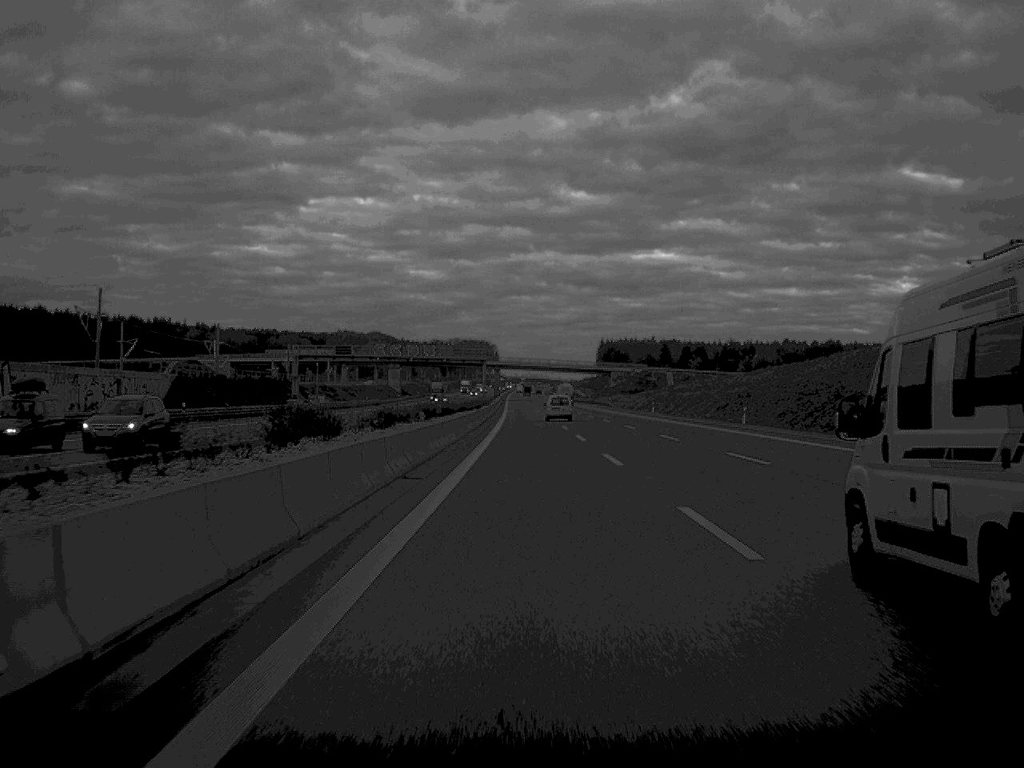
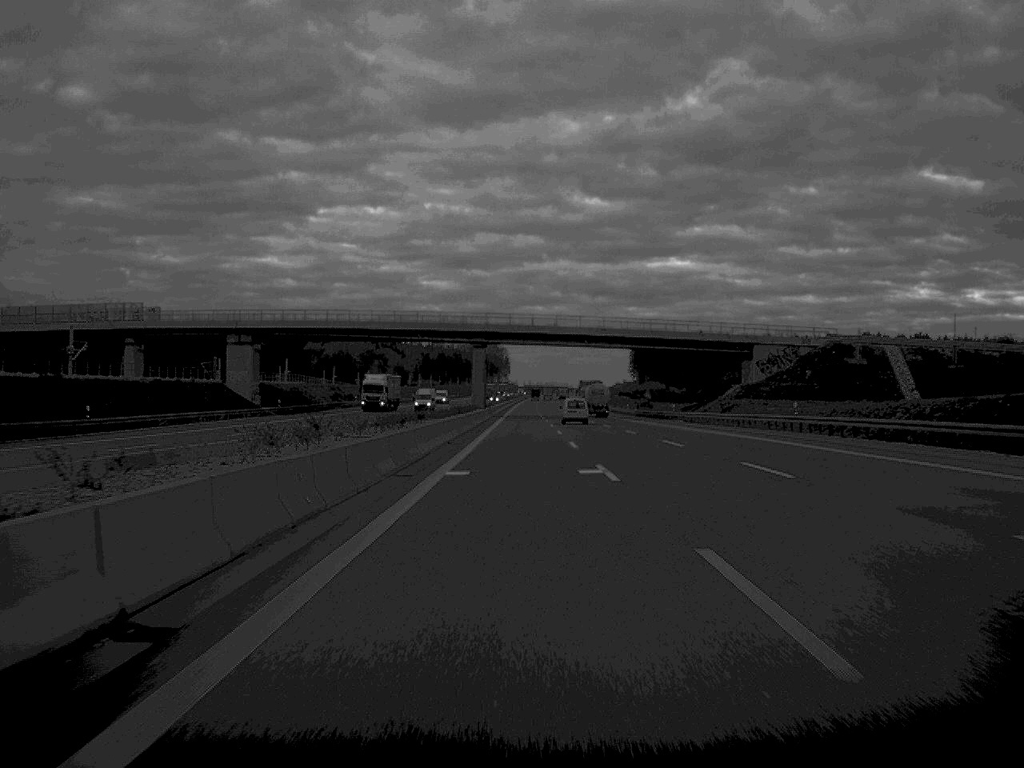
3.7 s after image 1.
(-0.8, +166.3) m; -1°
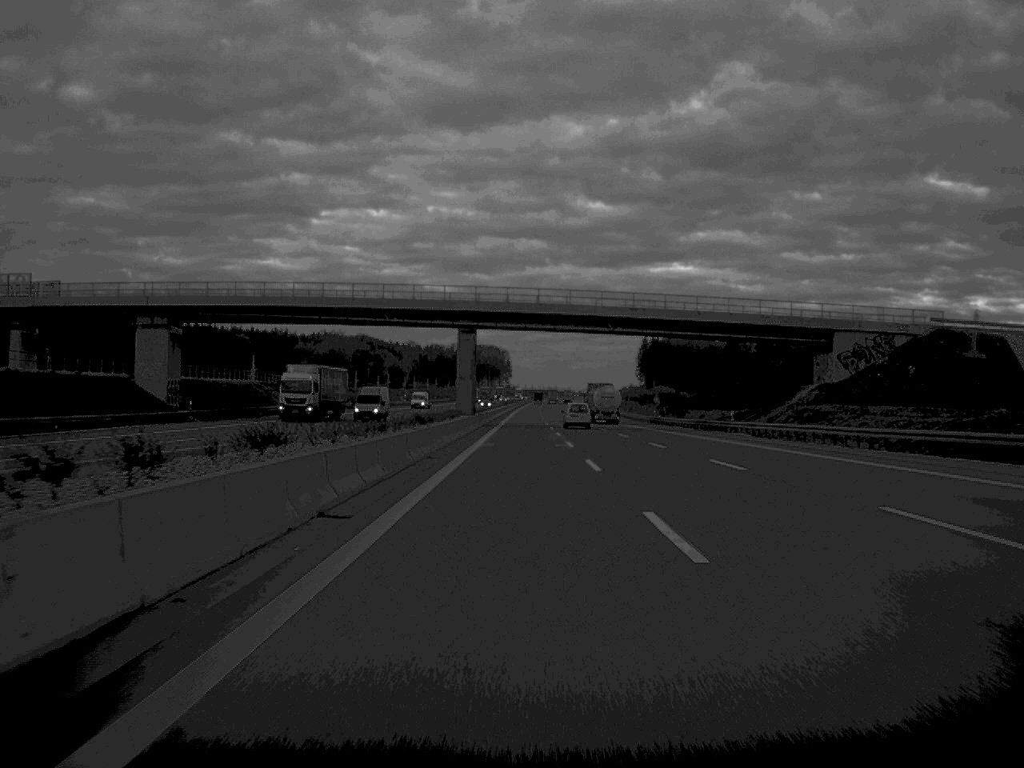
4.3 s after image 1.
(0.0, +30.2) m; 0°
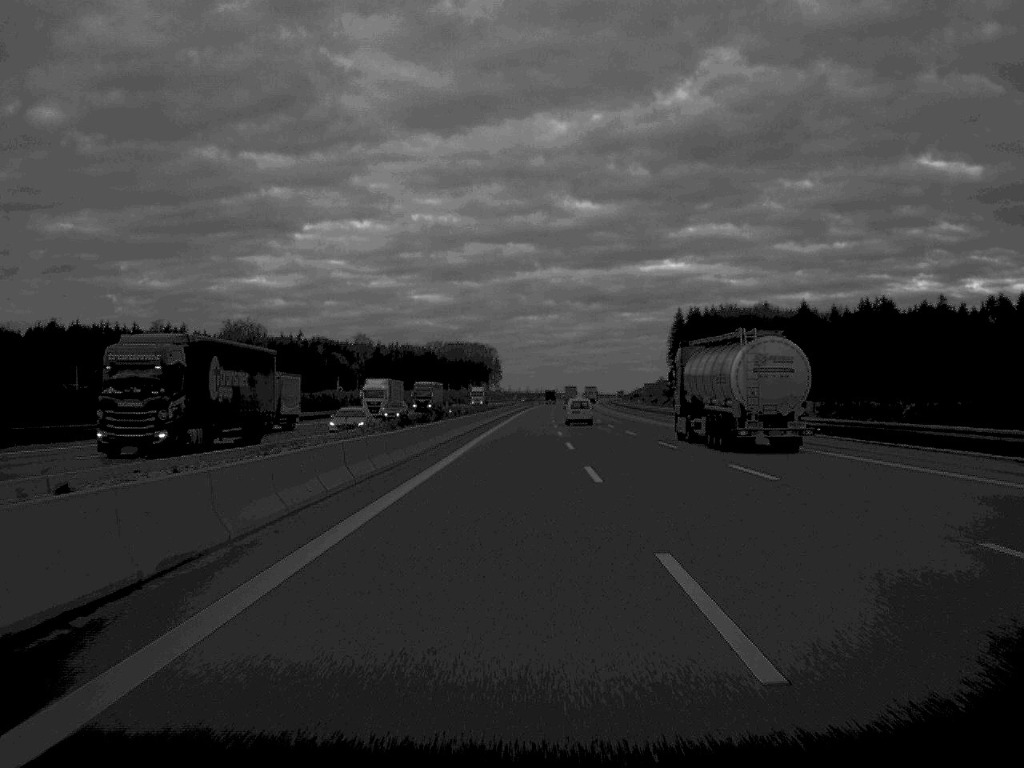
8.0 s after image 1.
(+0.5, +166.6) m; 0°
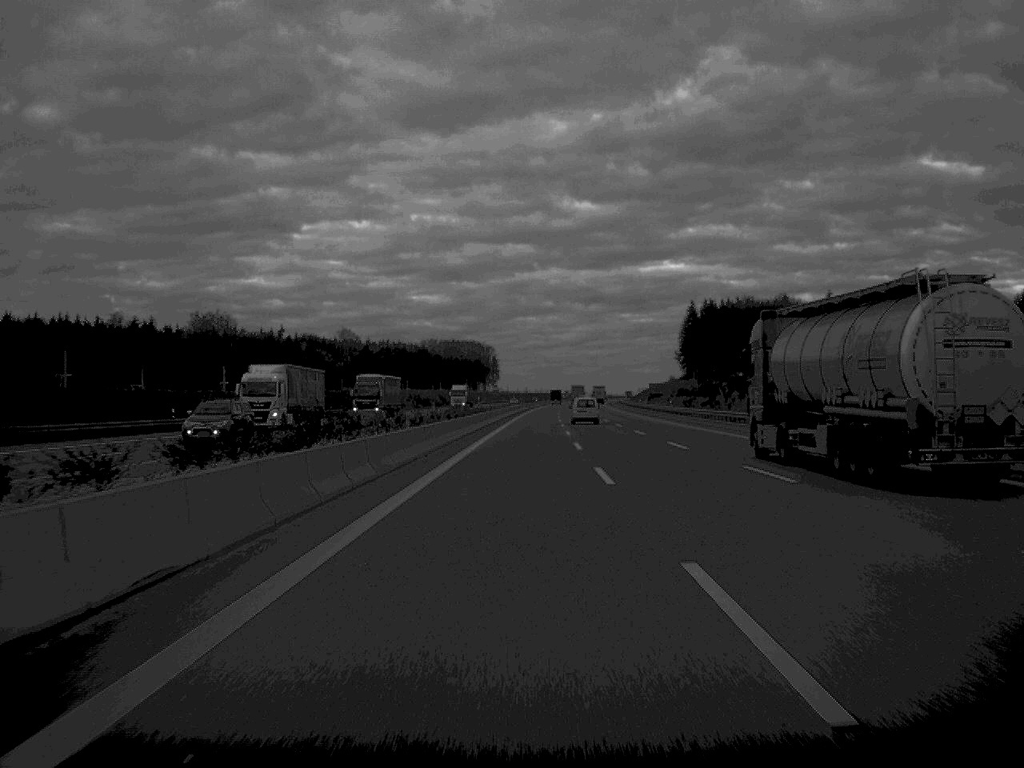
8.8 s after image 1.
(0.0, +36.5) m; 0°
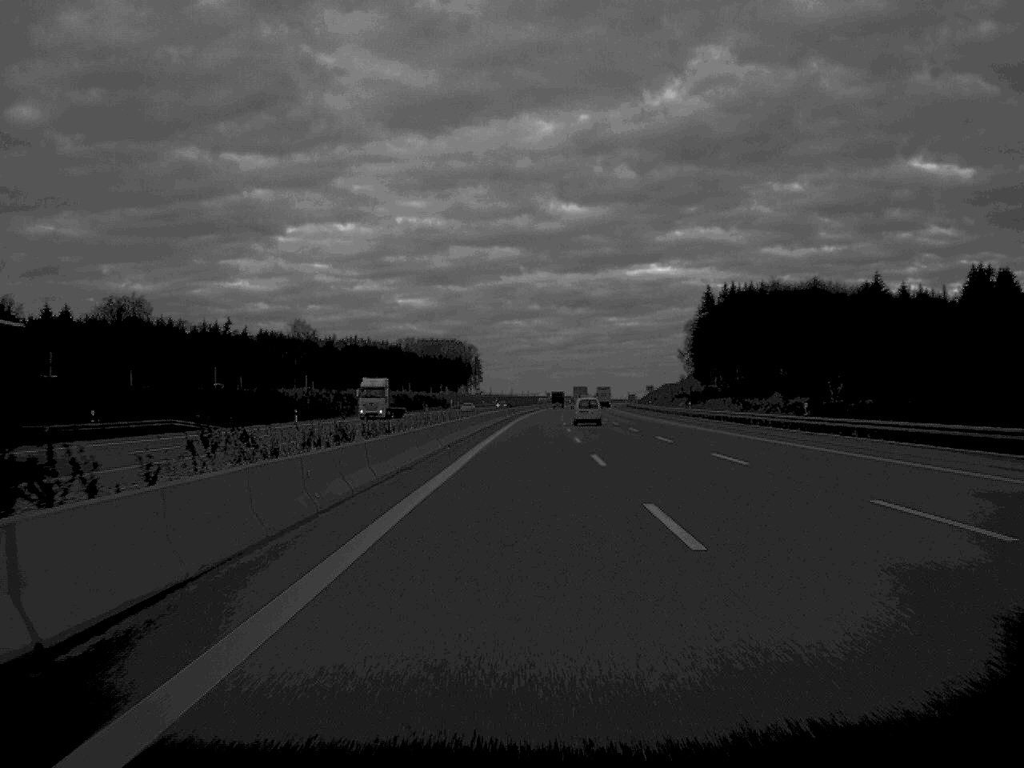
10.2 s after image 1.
(+0.3, +63.8) m; +1°
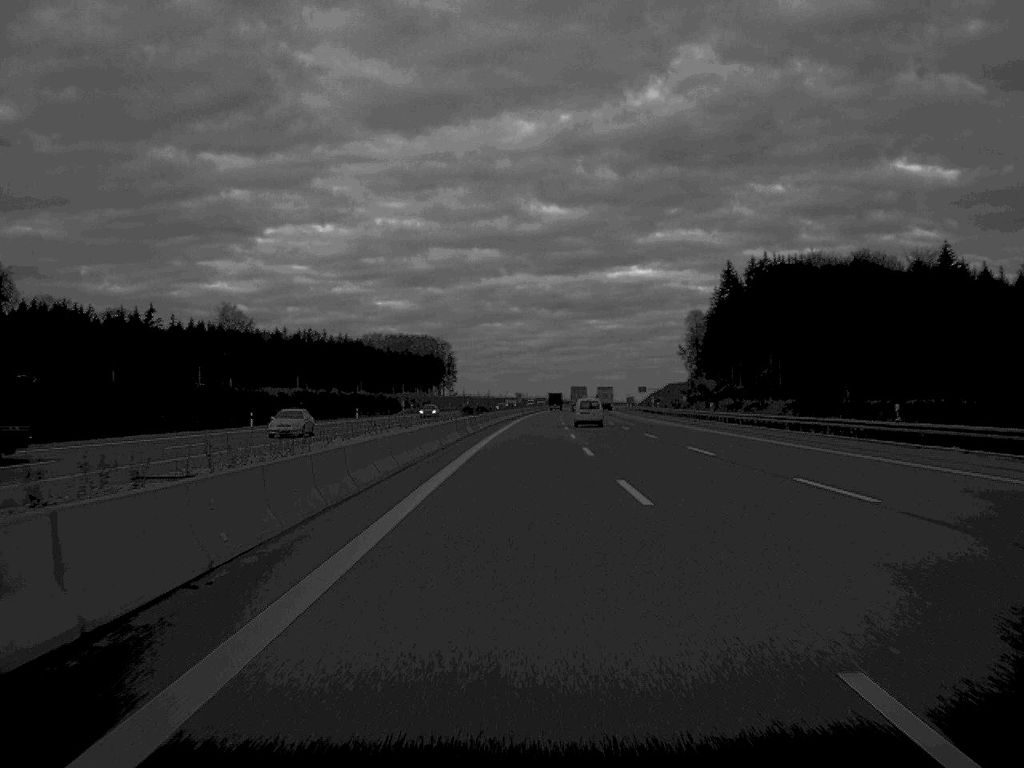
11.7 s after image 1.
(+0.5, +66.8) m; +1°
